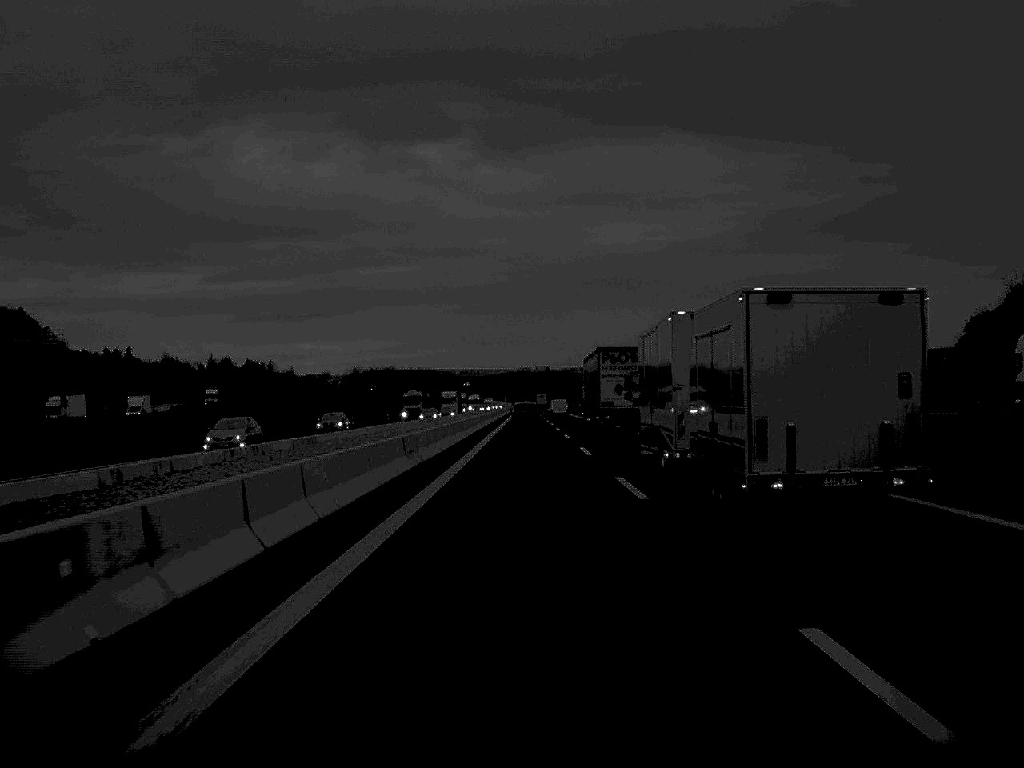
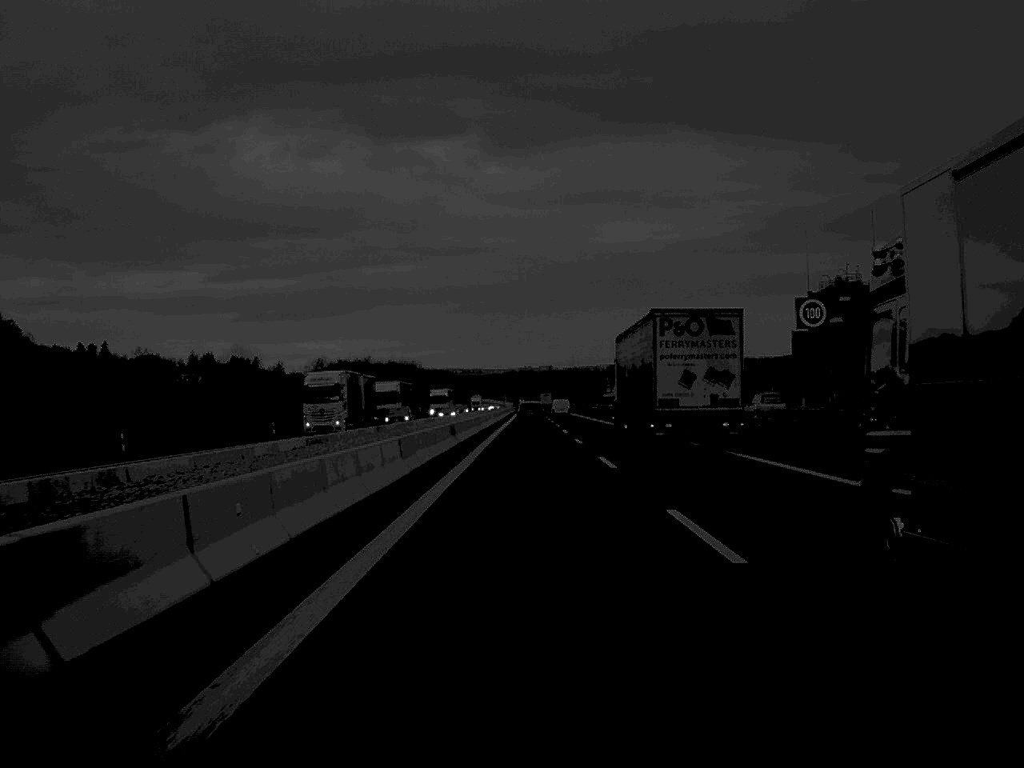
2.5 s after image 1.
(-0.1, +79.6) m; 0°
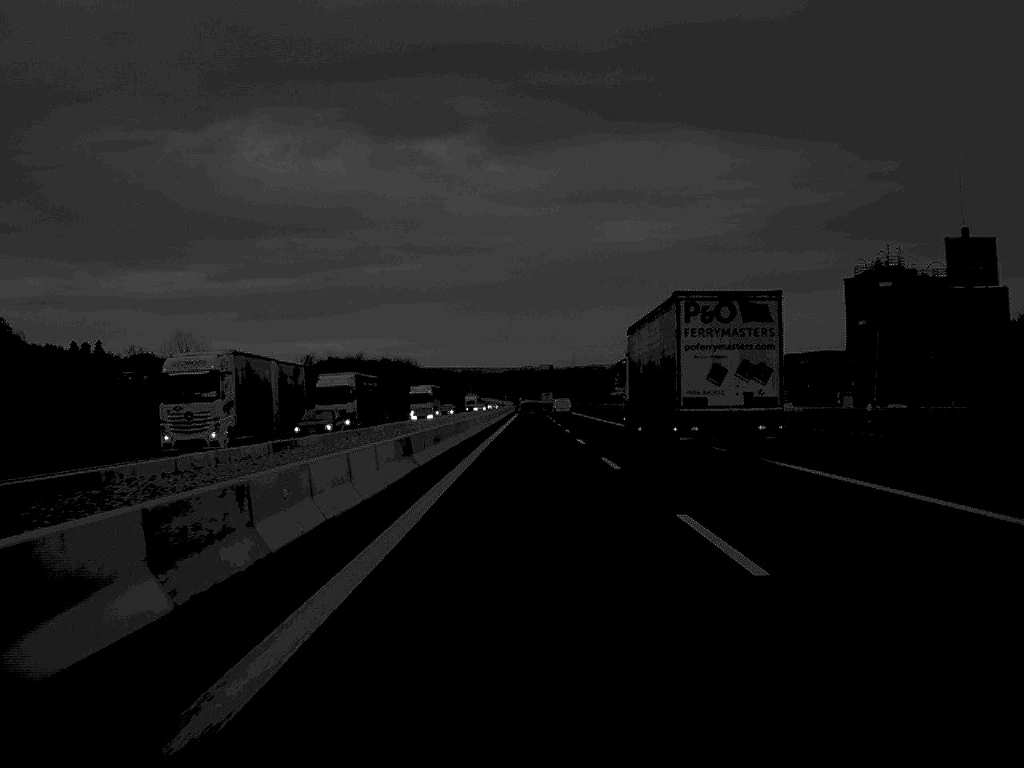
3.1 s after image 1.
(0.0, +18.8) m; 0°
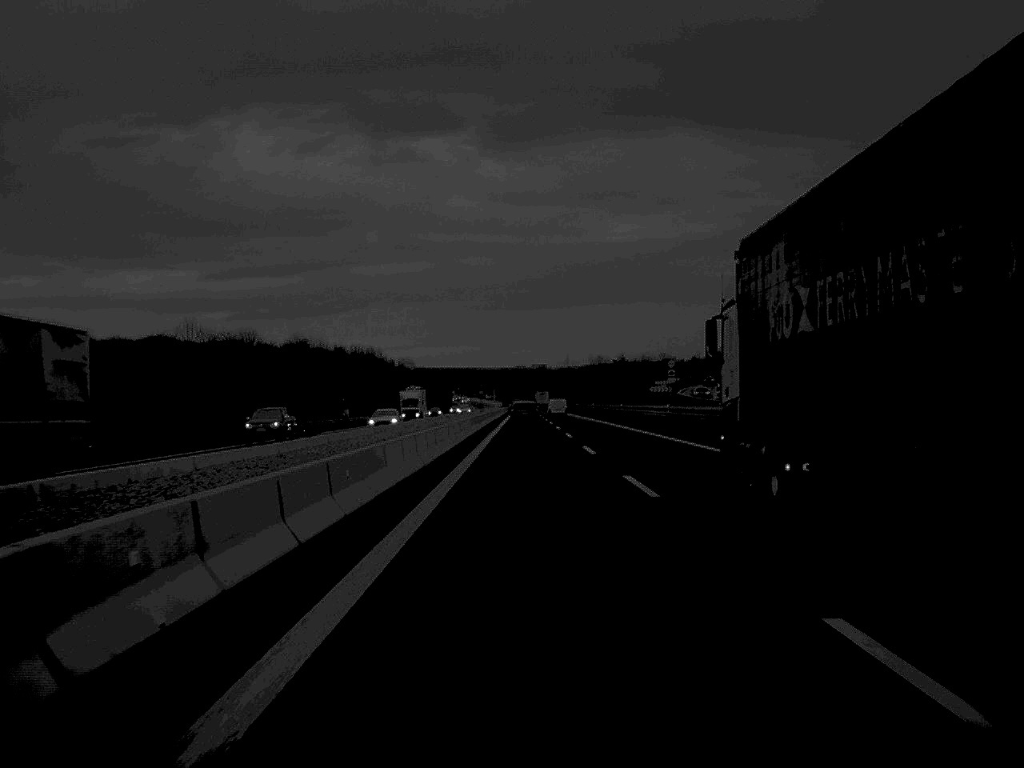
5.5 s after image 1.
(0.0, +79.6) m; 0°
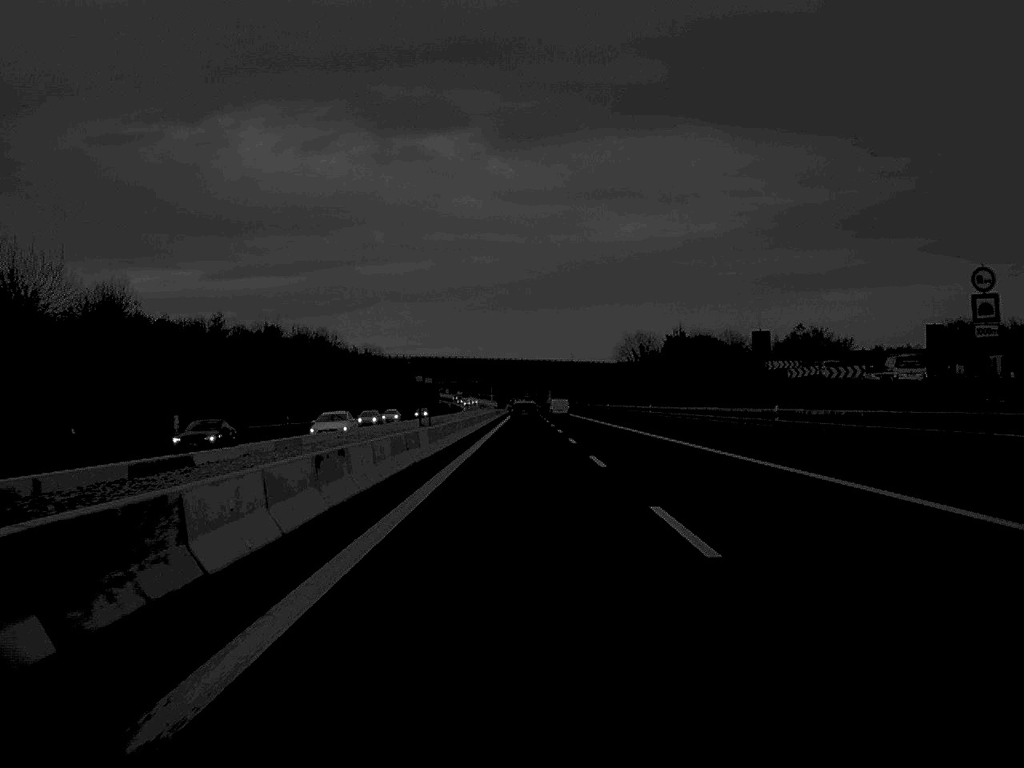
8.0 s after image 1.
(0.0, +79.6) m; 0°
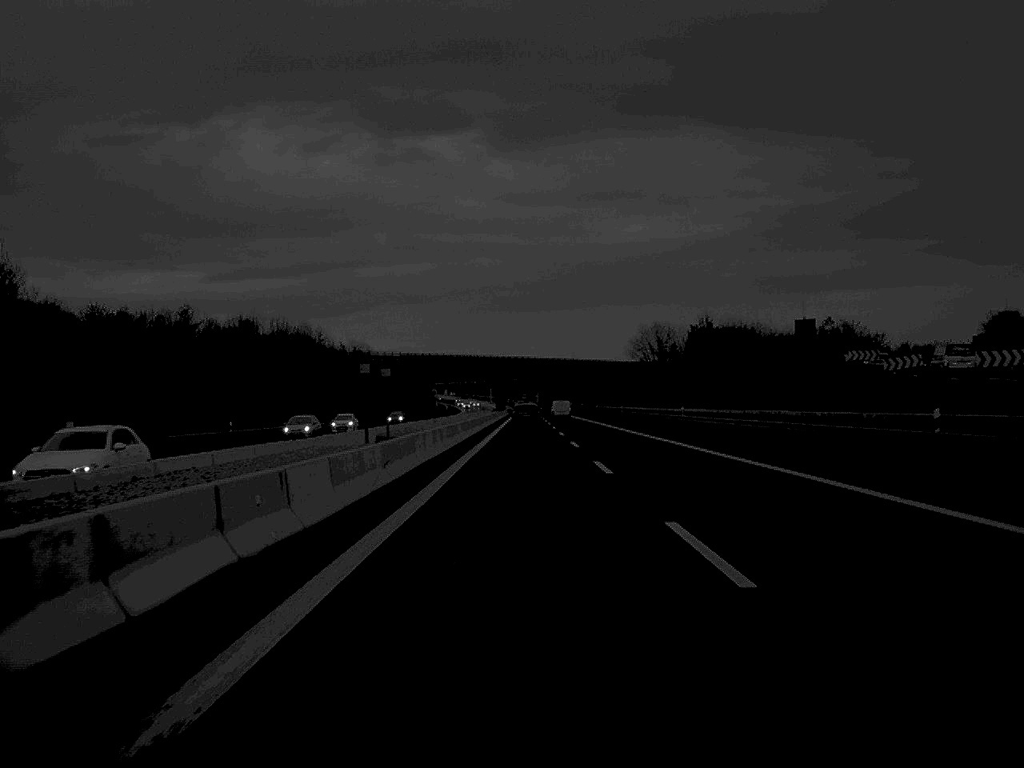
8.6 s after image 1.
(0.0, +19.7) m; 0°
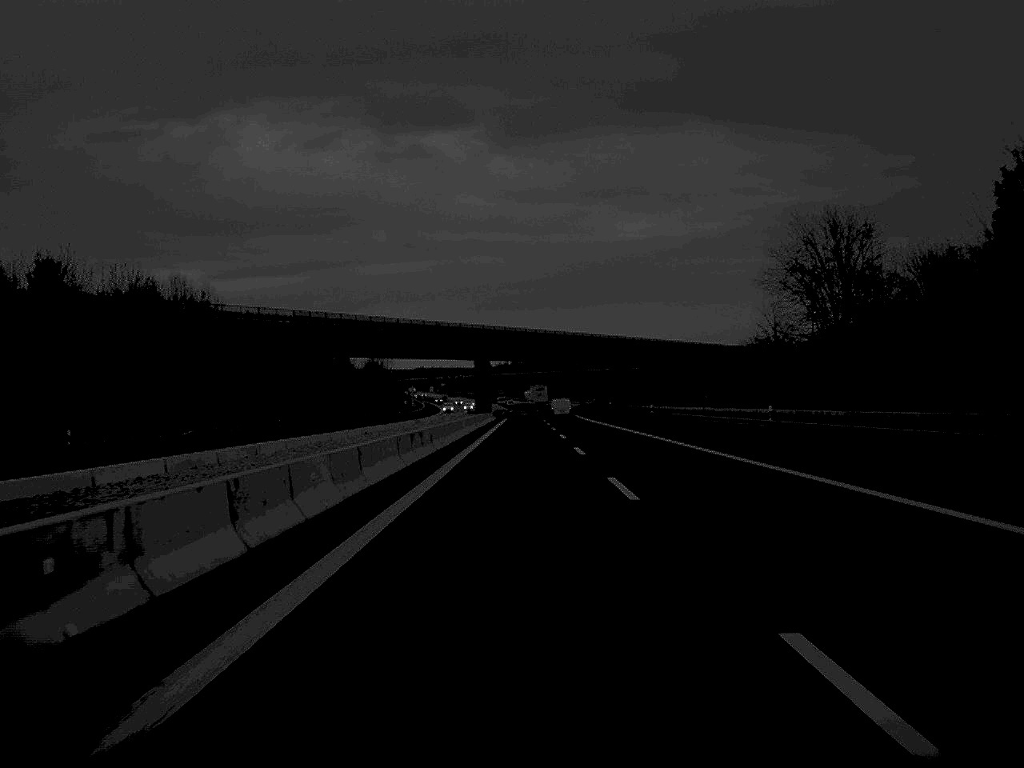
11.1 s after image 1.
(+0.1, +79.6) m; 0°
